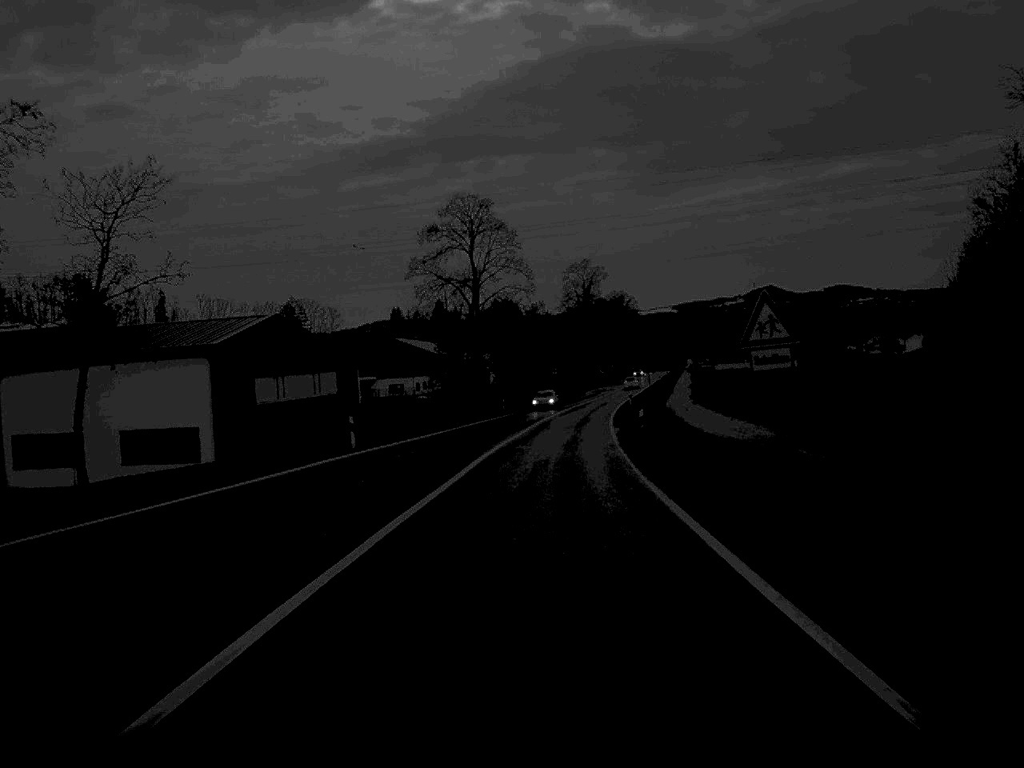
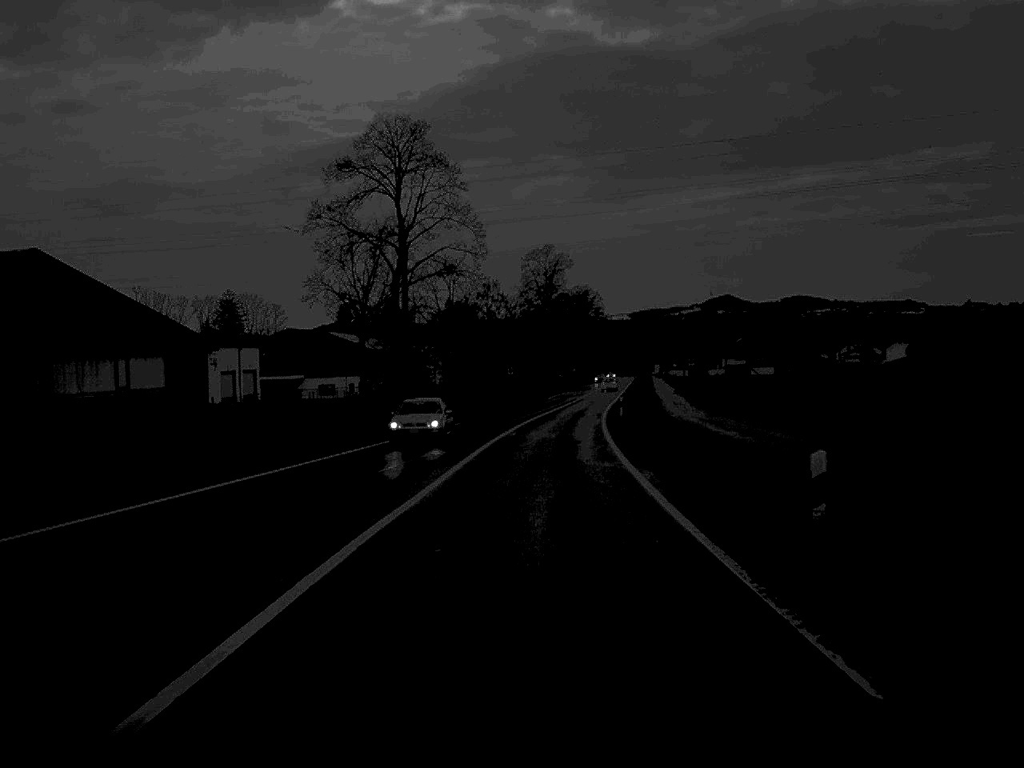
(+0.5, +27.8) m; +2°
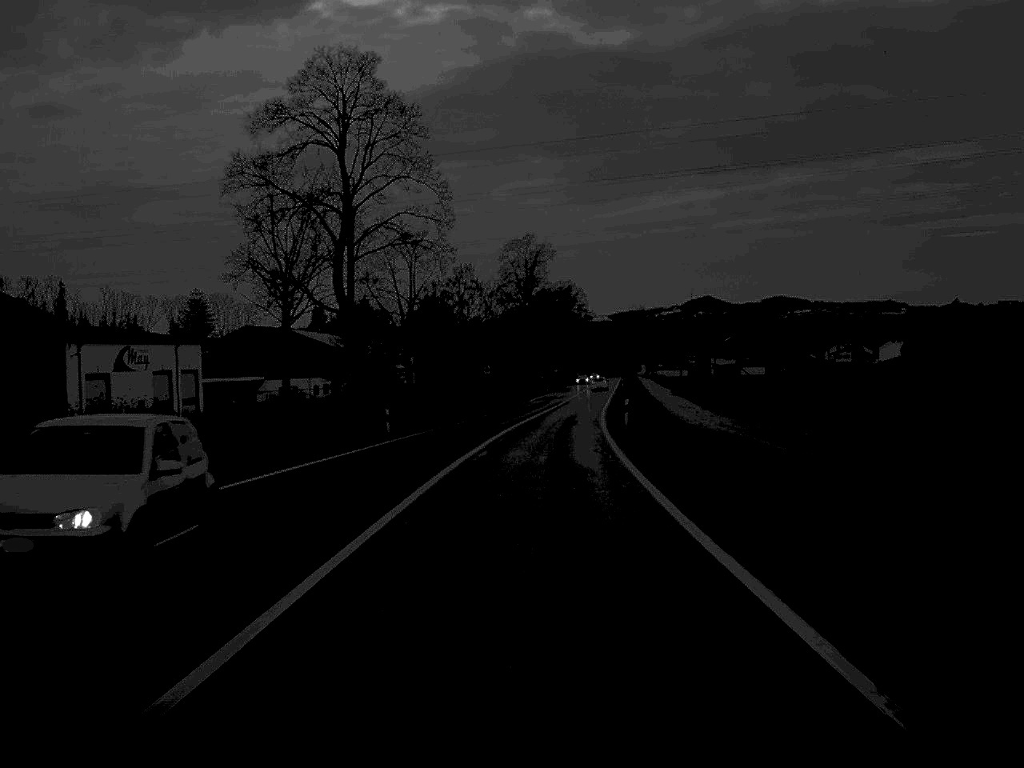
(+0.1, +14.0) m; +1°
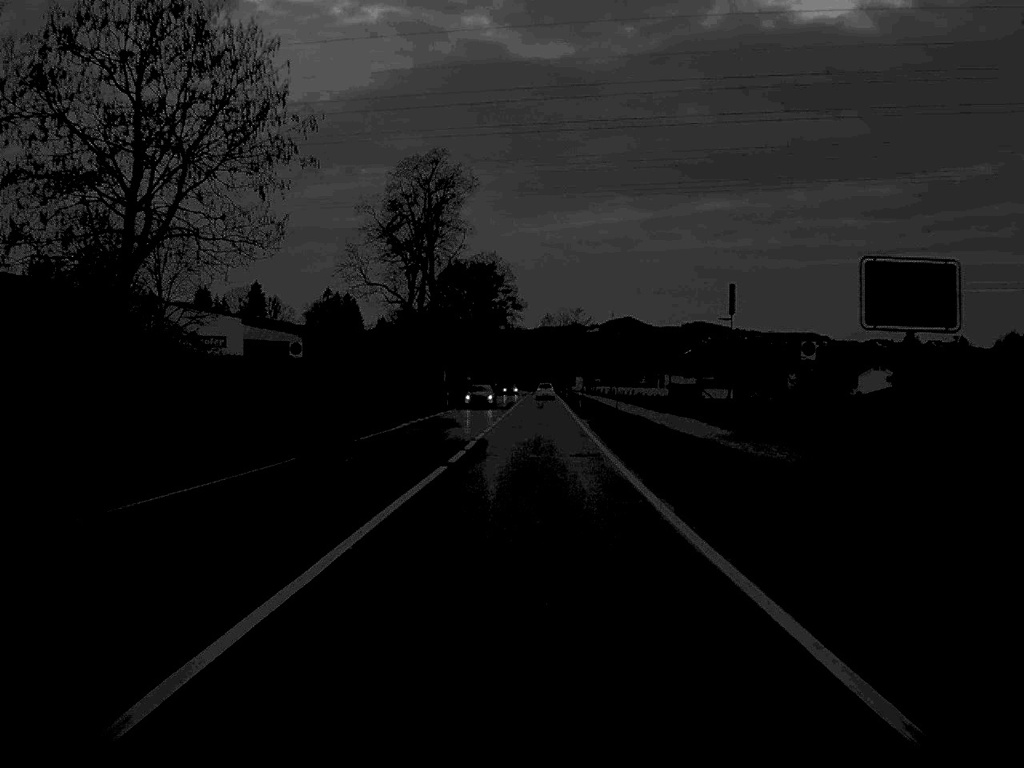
(+2.1, +63.7) m; +4°
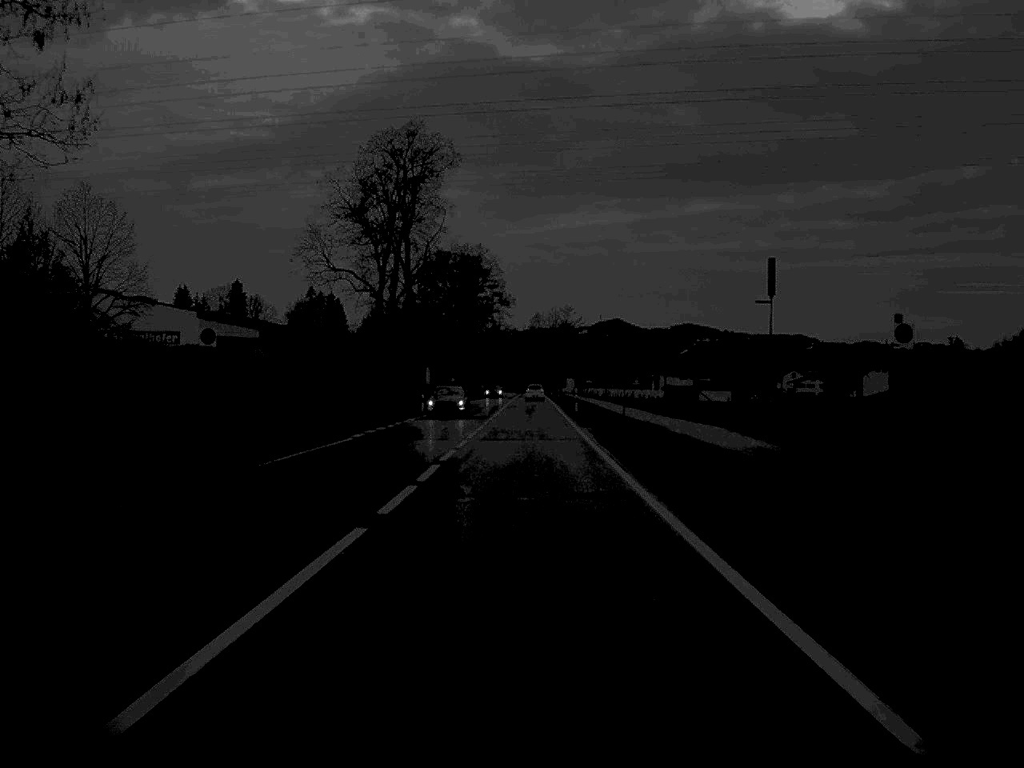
(+0.1, +11.5) m; +1°
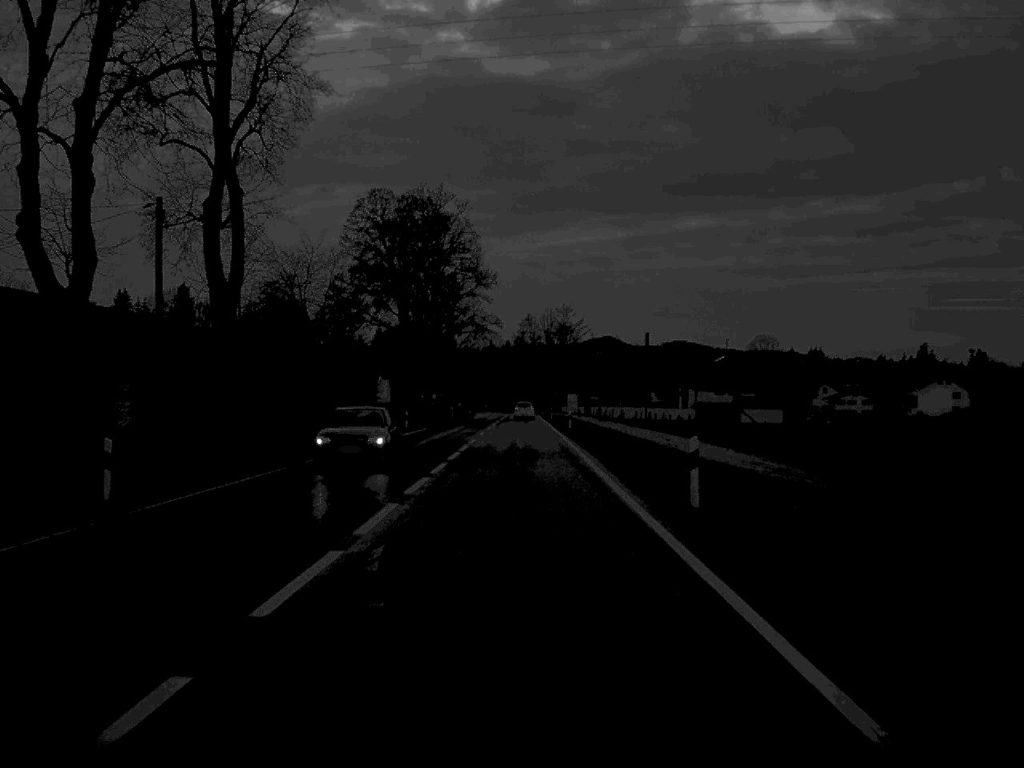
(+0.4, +54.1) m; +1°
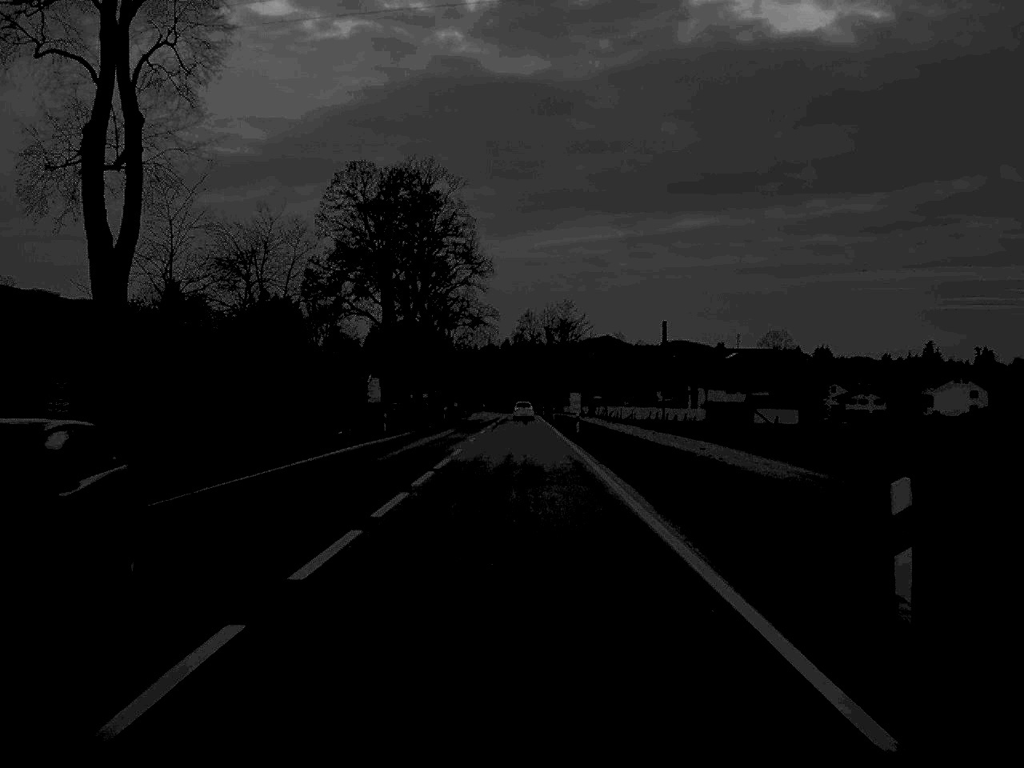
(0.0, +10.4) m; 0°
